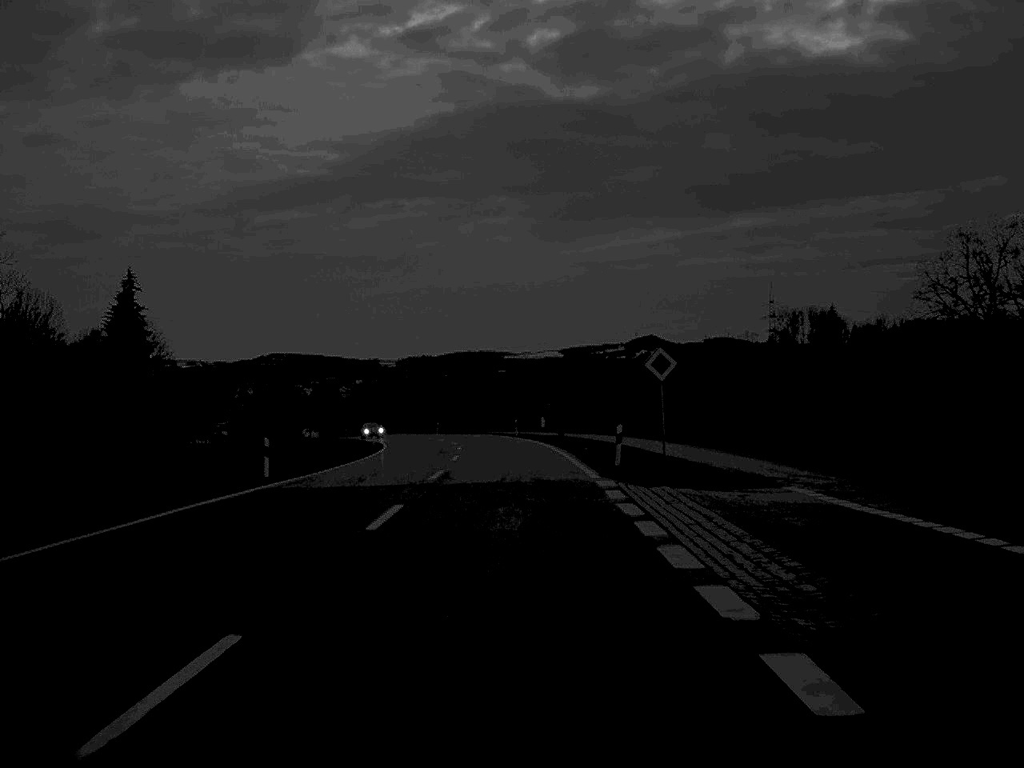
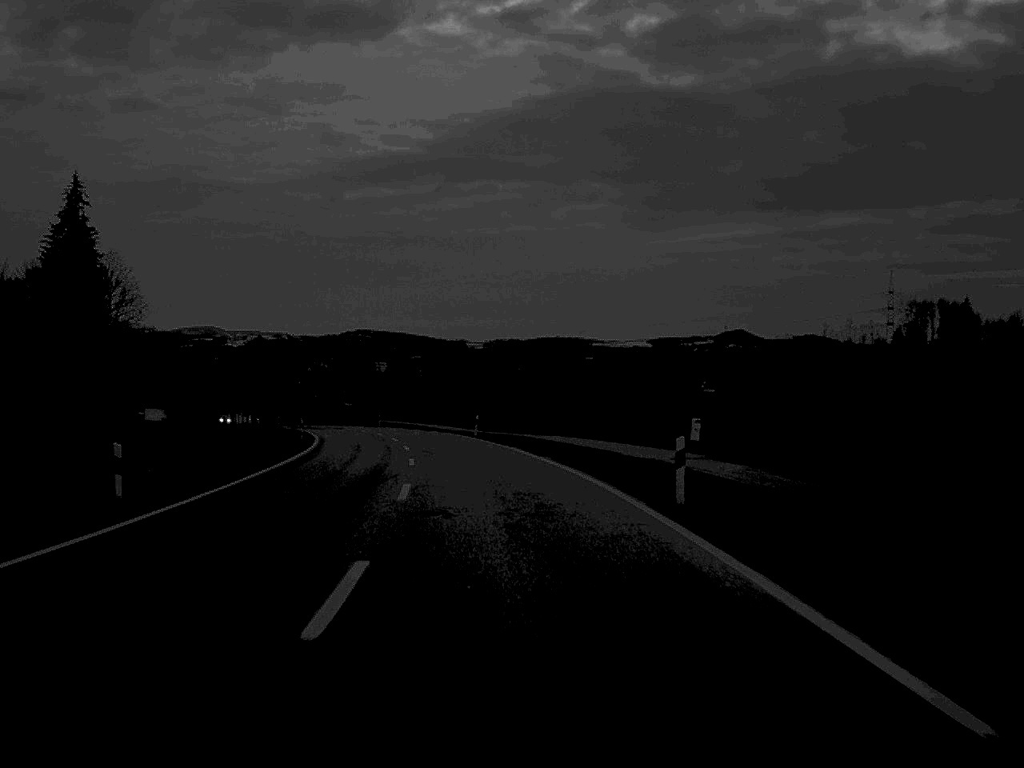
(-1.6, +56.9) m; -4°
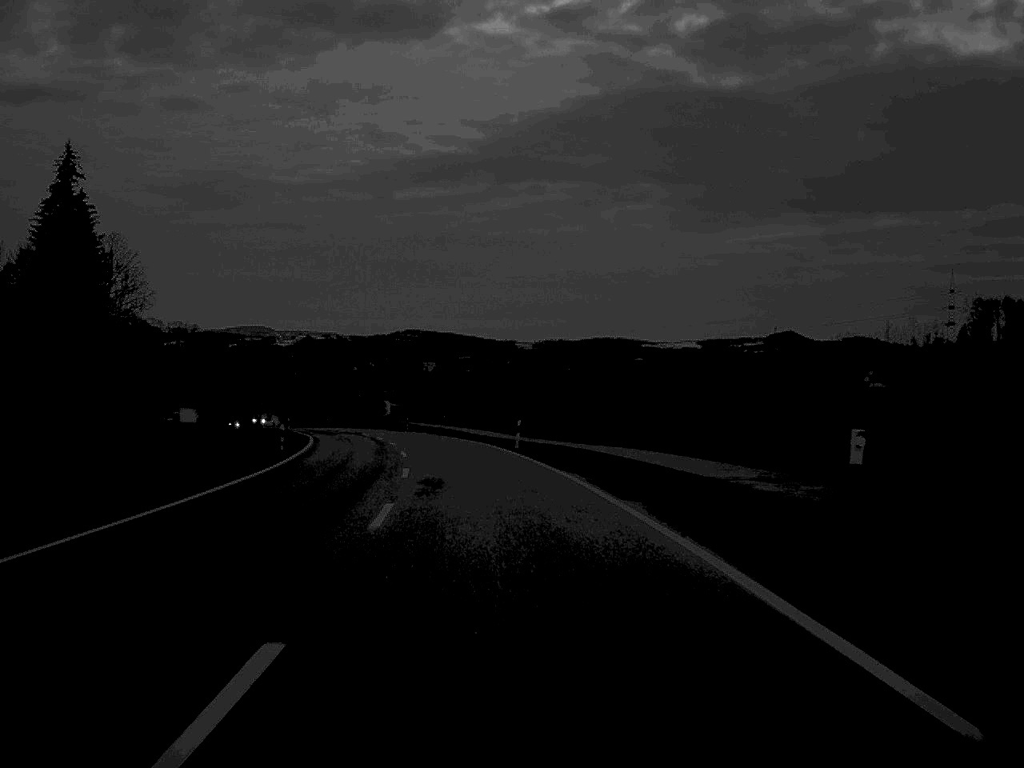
(-0.3, +16.5) m; -2°
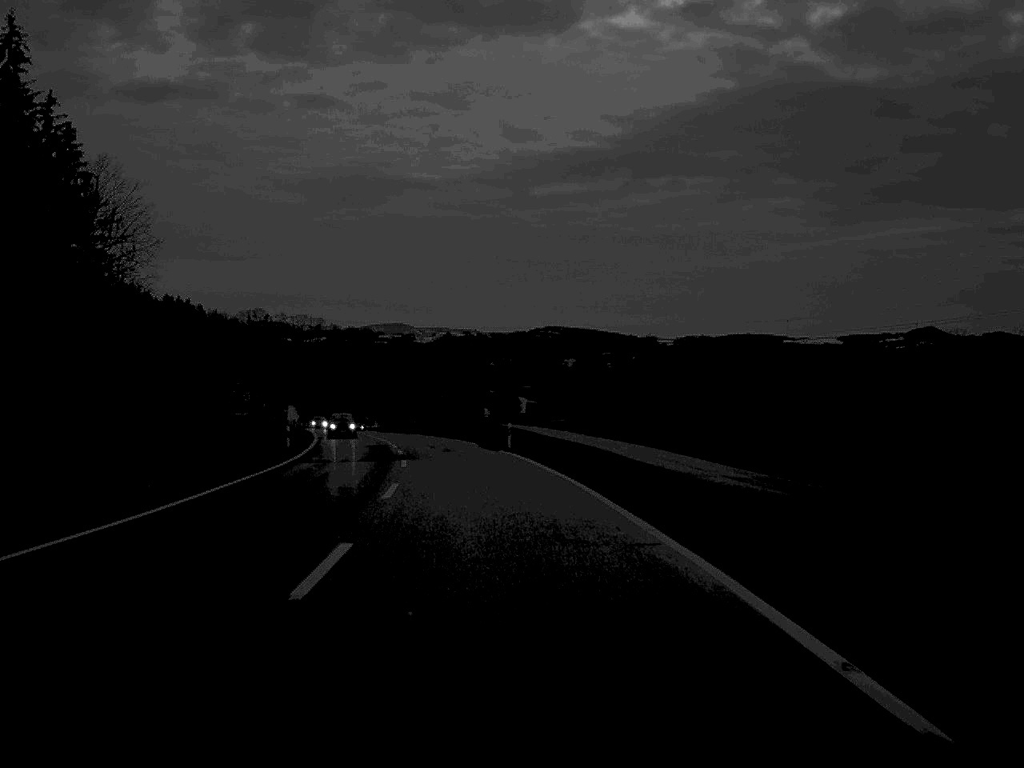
(-2.3, +42.5) m; -6°
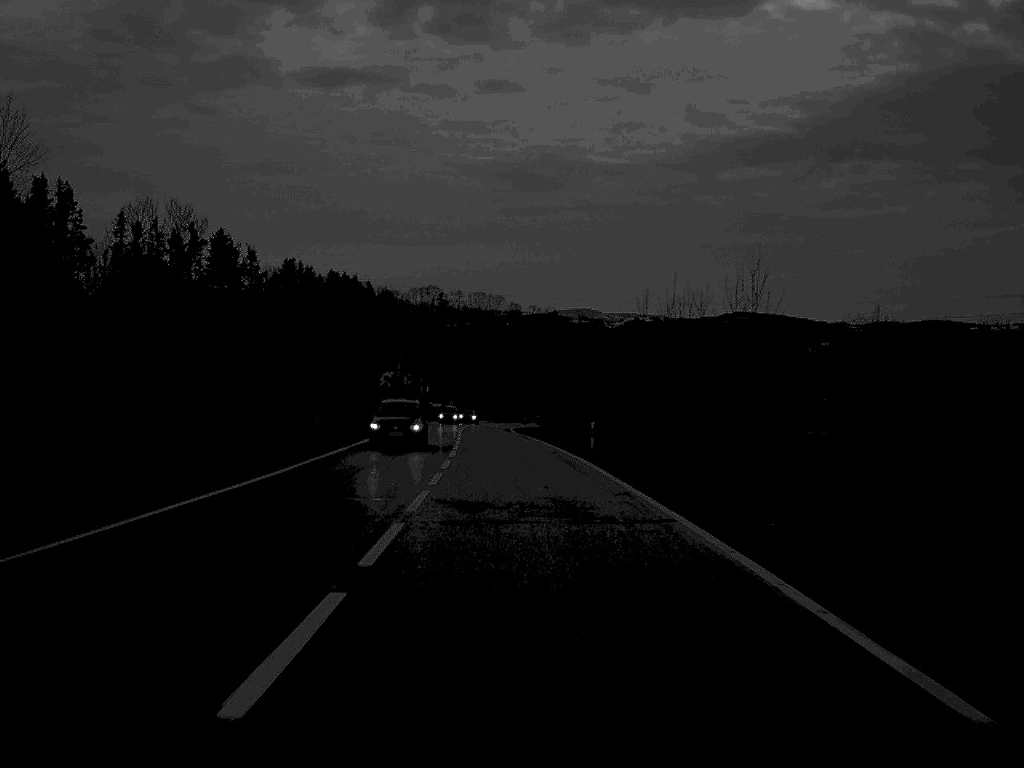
(-4.7, +59.3) m; -8°
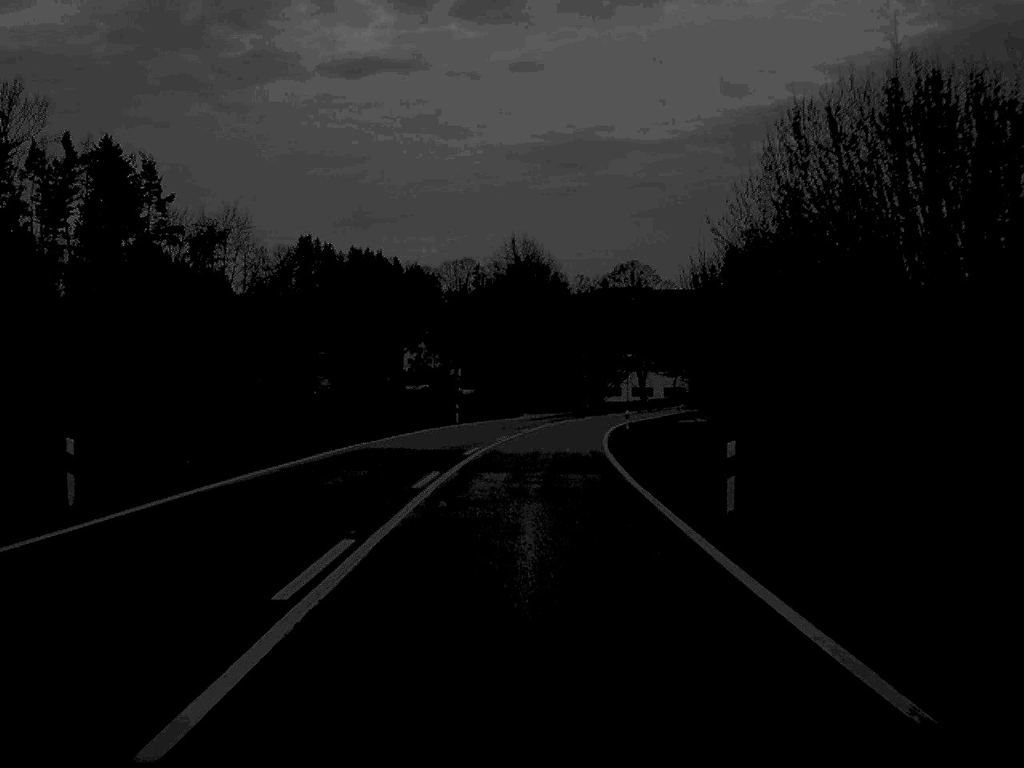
(-1.9, +73.3) m; -2°
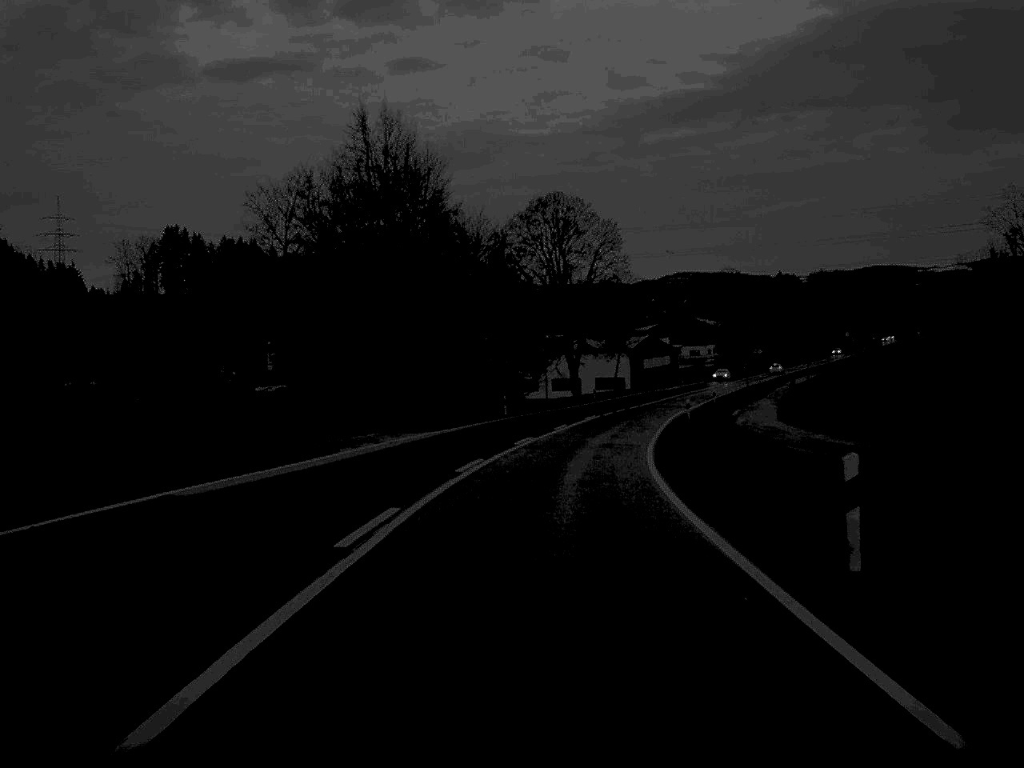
(+1.8, +57.4) m; +5°
